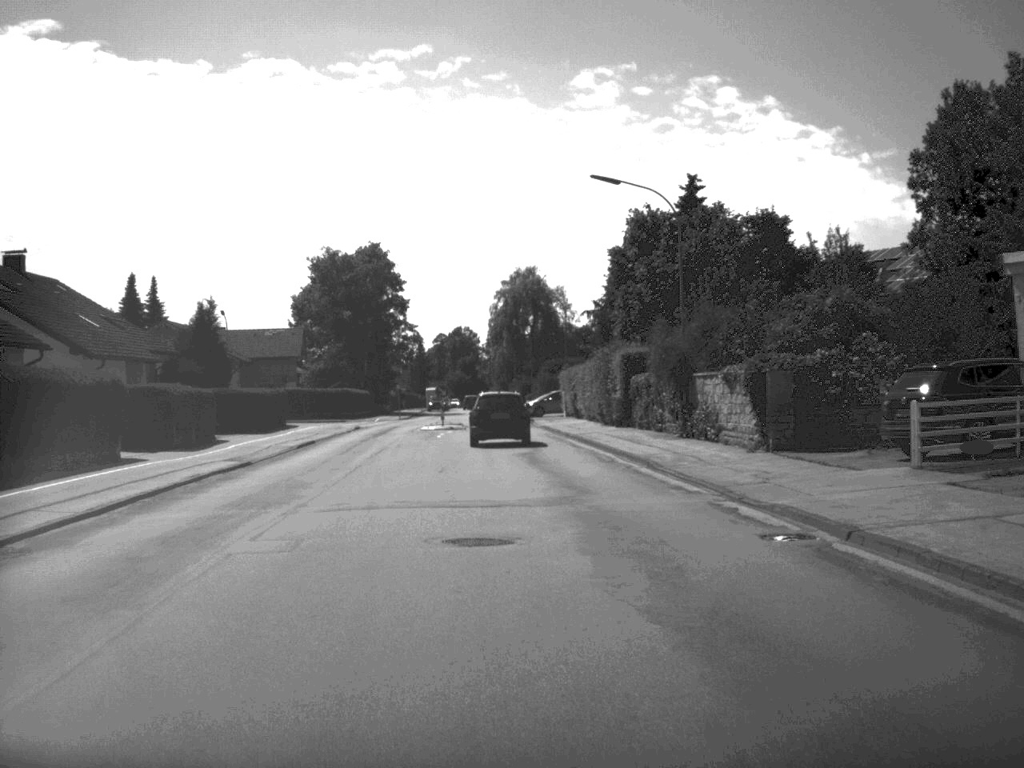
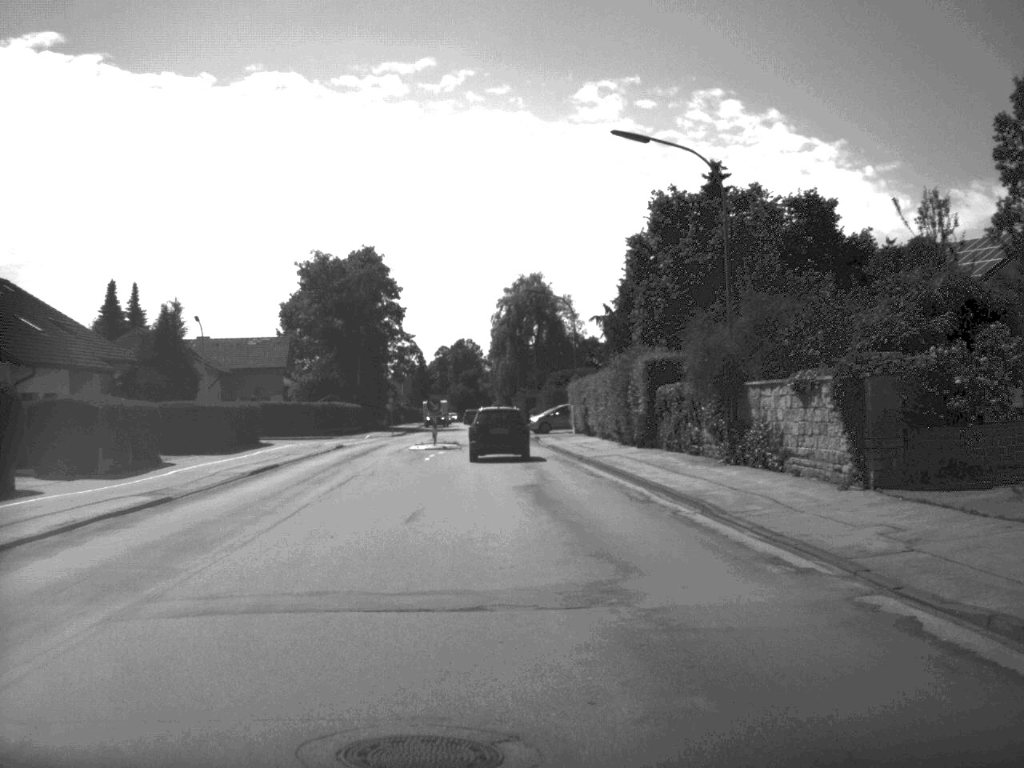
(0.0, +7.4) m; 0°
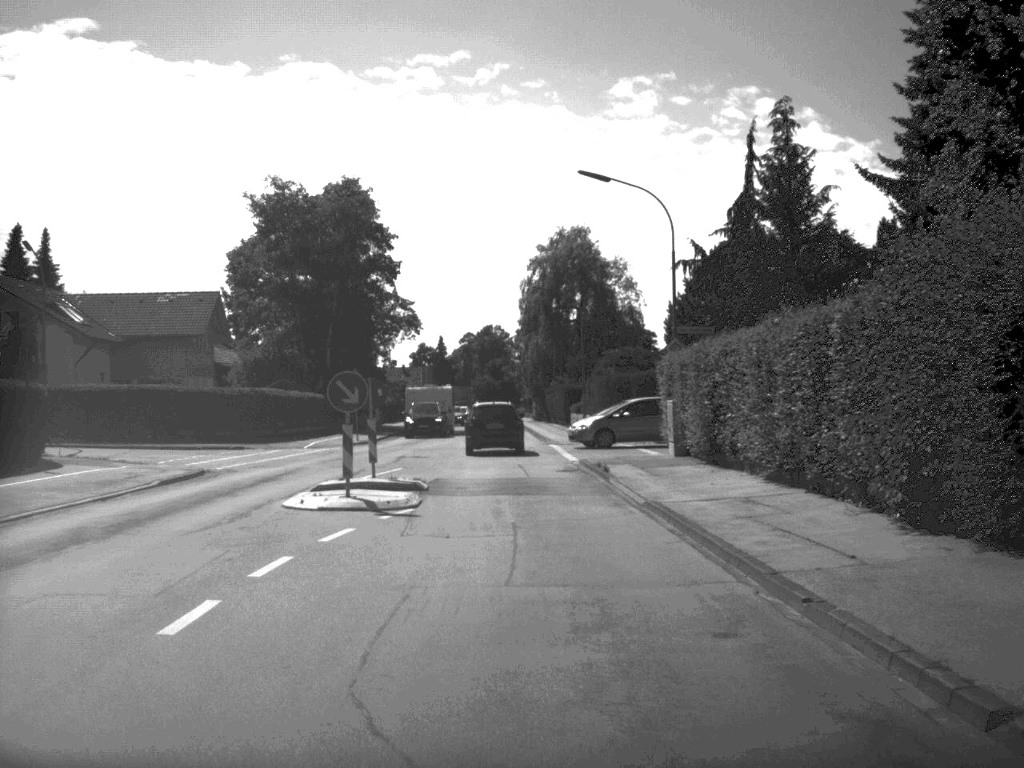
(-0.5, +30.3) m; -2°
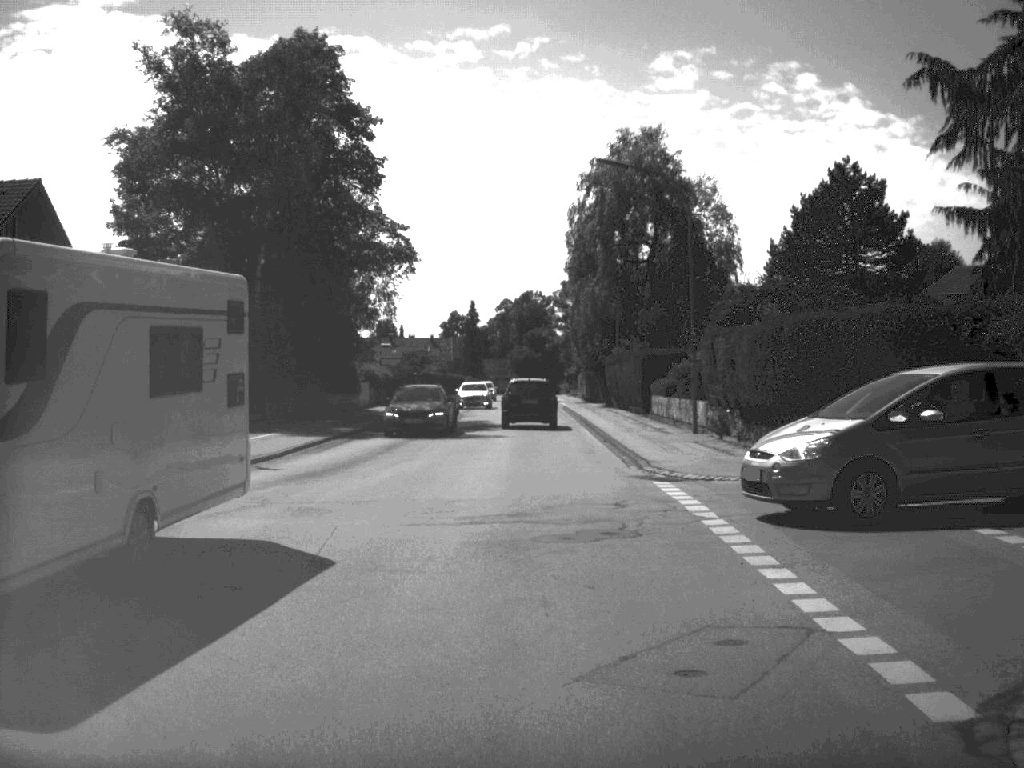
(-0.4, +28.2) m; -2°
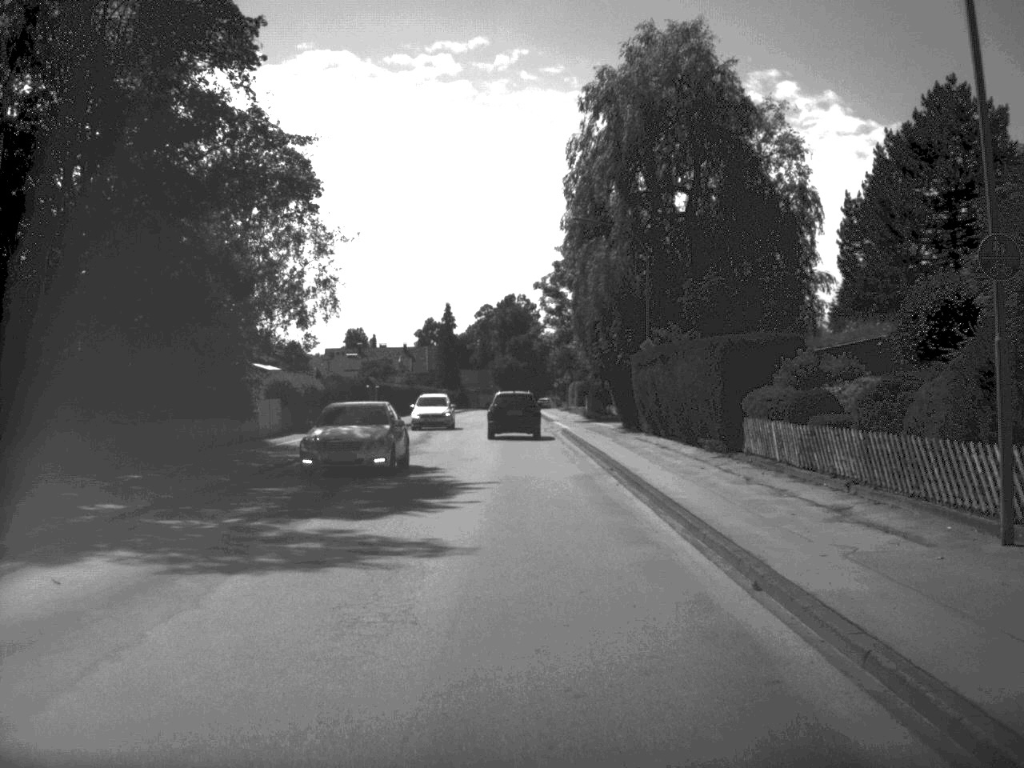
(0.0, +22.0) m; +1°
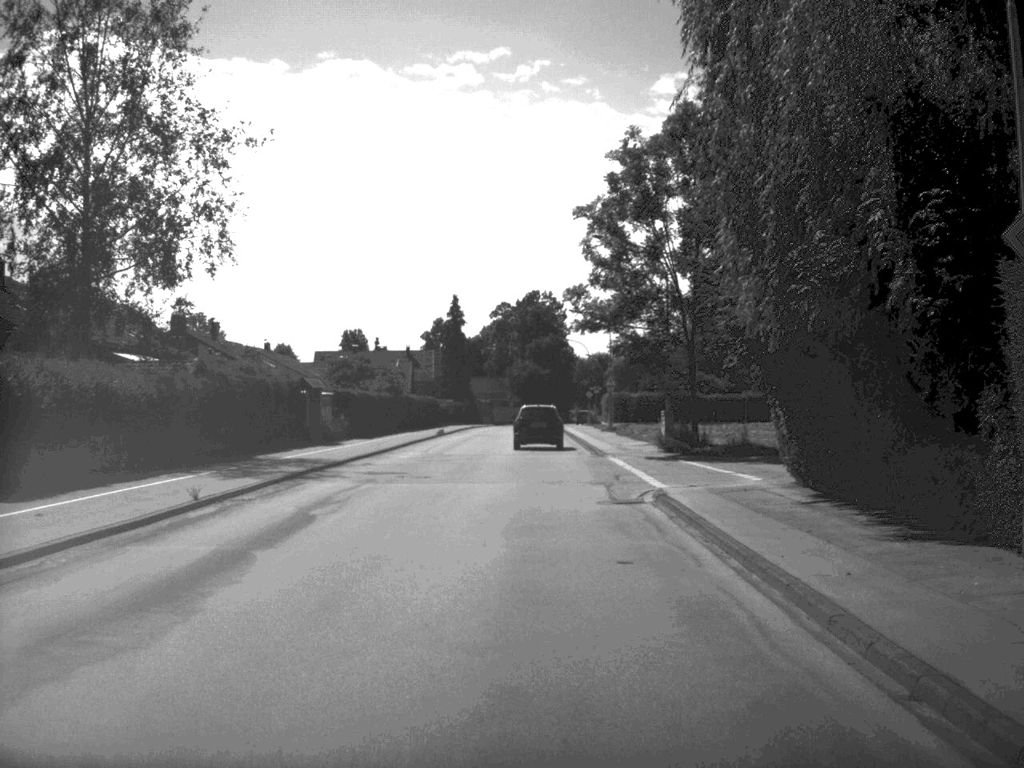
(-0.4, +30.0) m; -1°
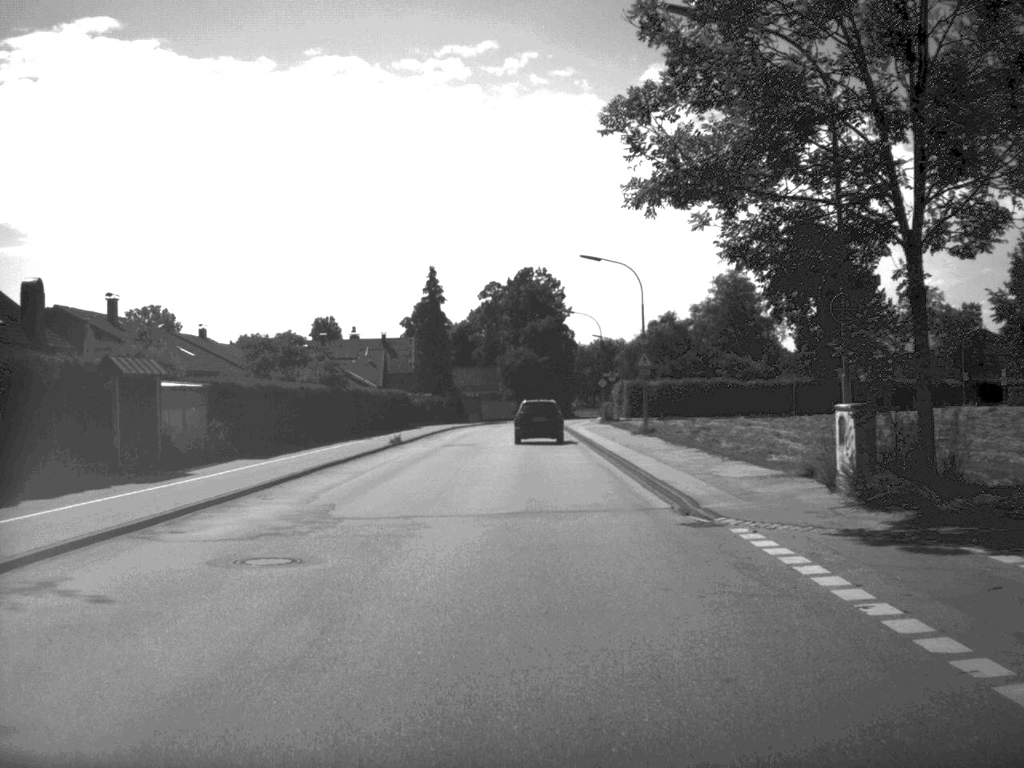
(0.0, +23.5) m; 0°
